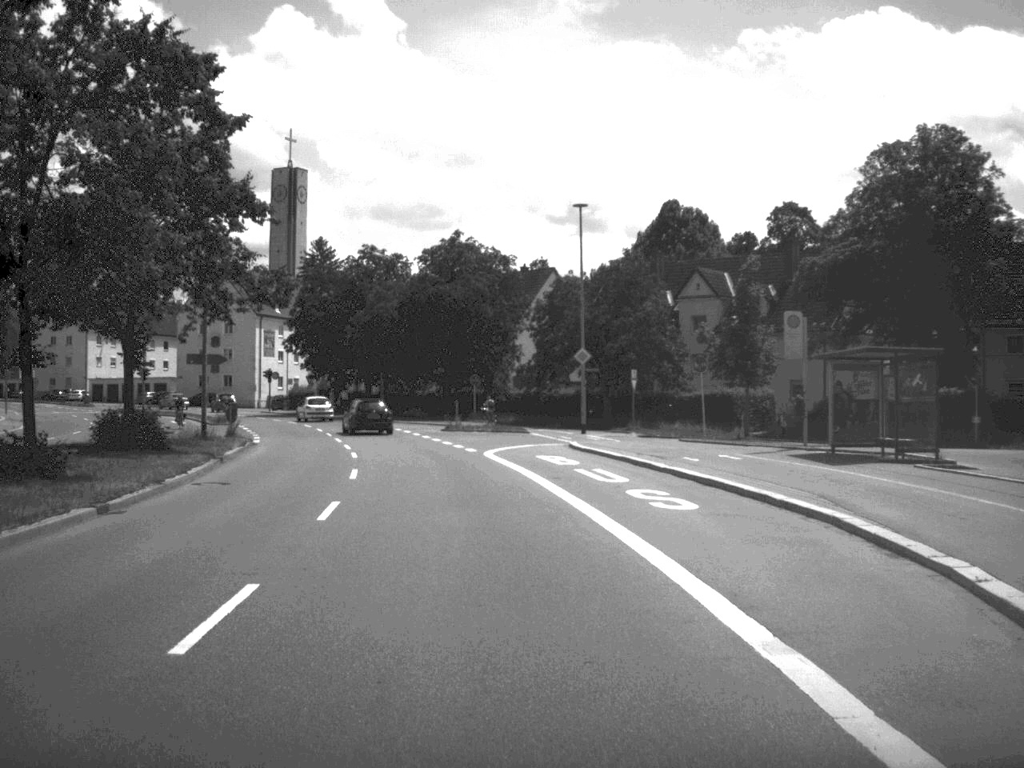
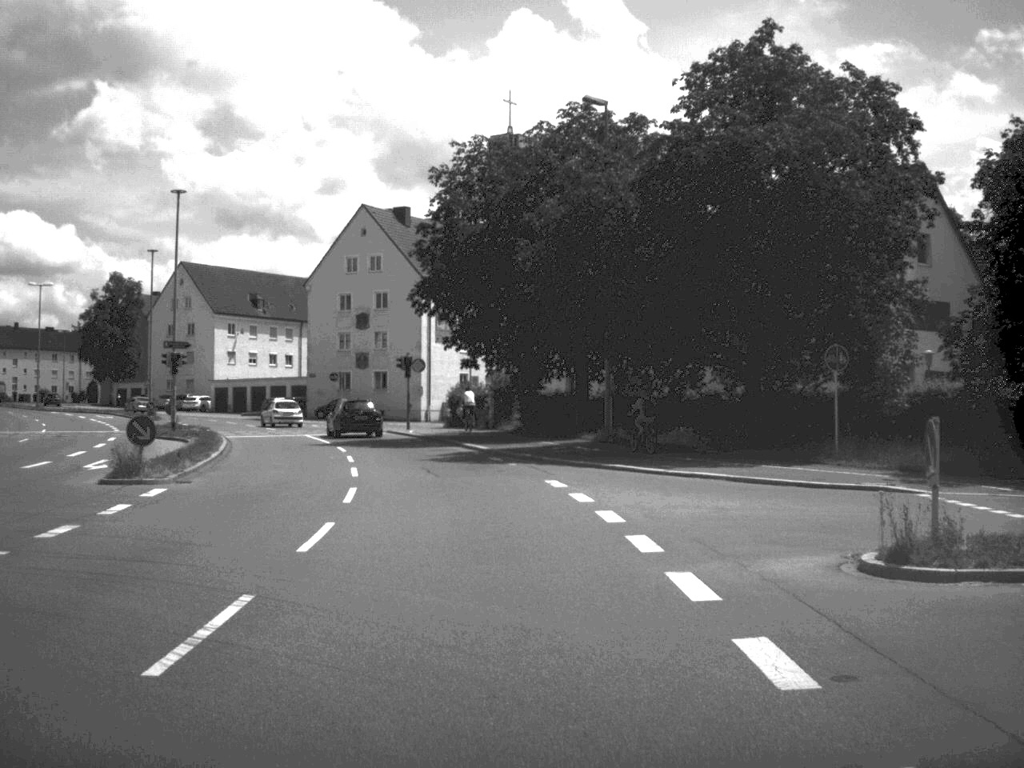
(-4.3, +44.9) m; -11°
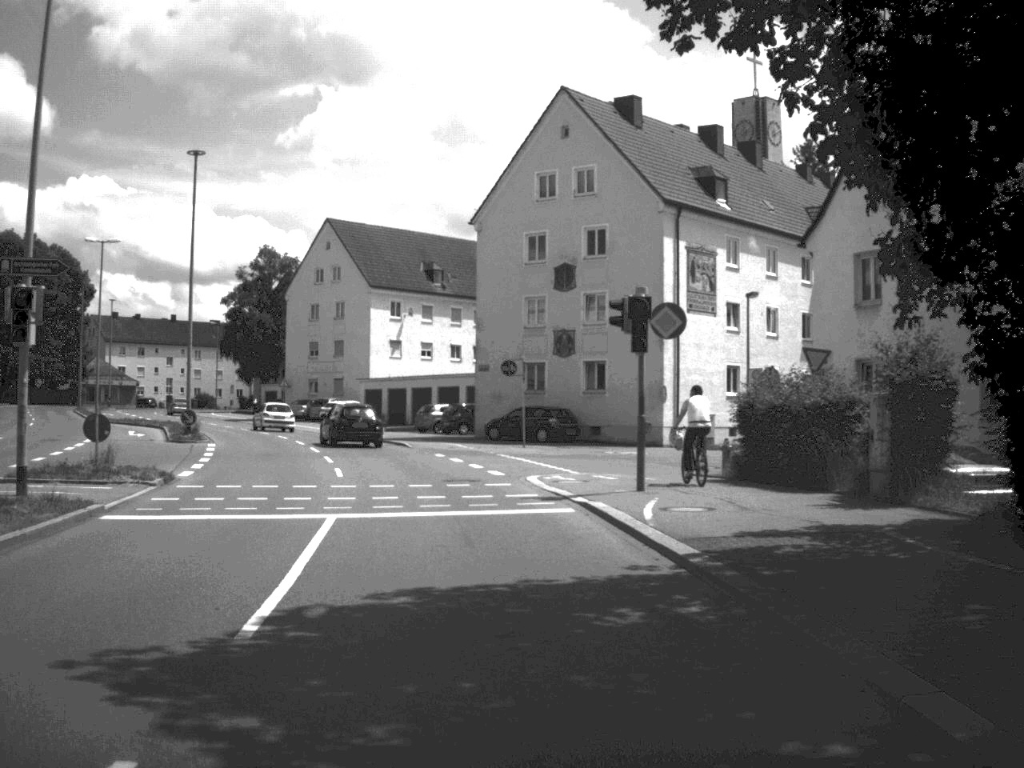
(-3.0, +34.2) m; -11°
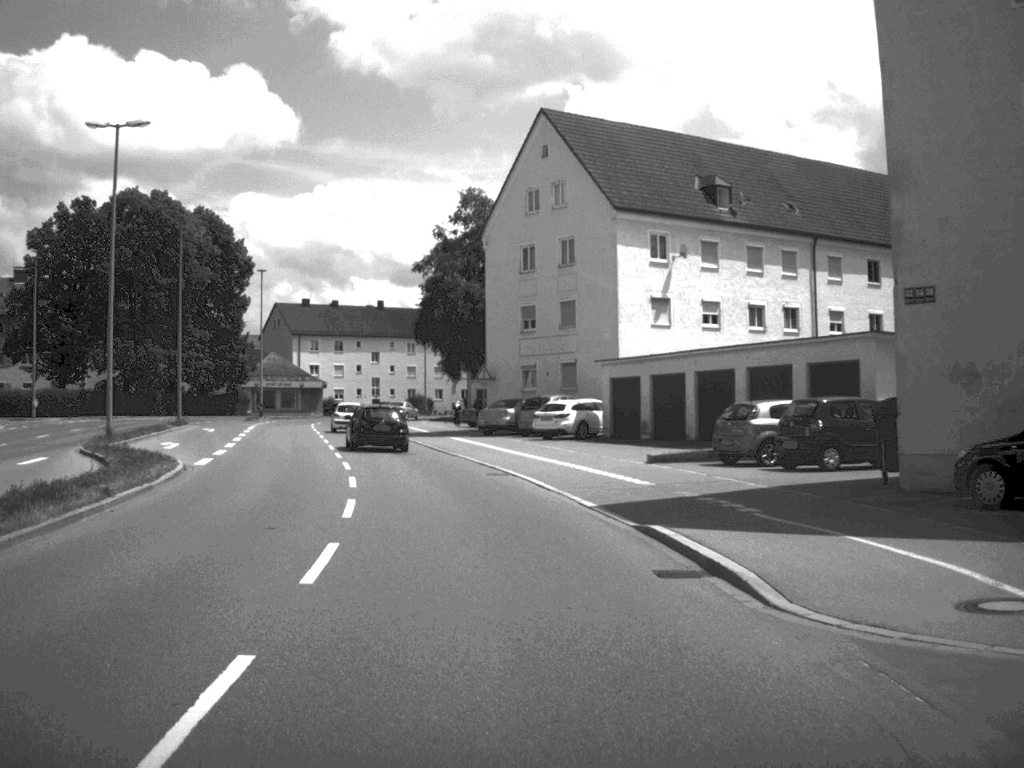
(-3.7, +34.4) m; -12°
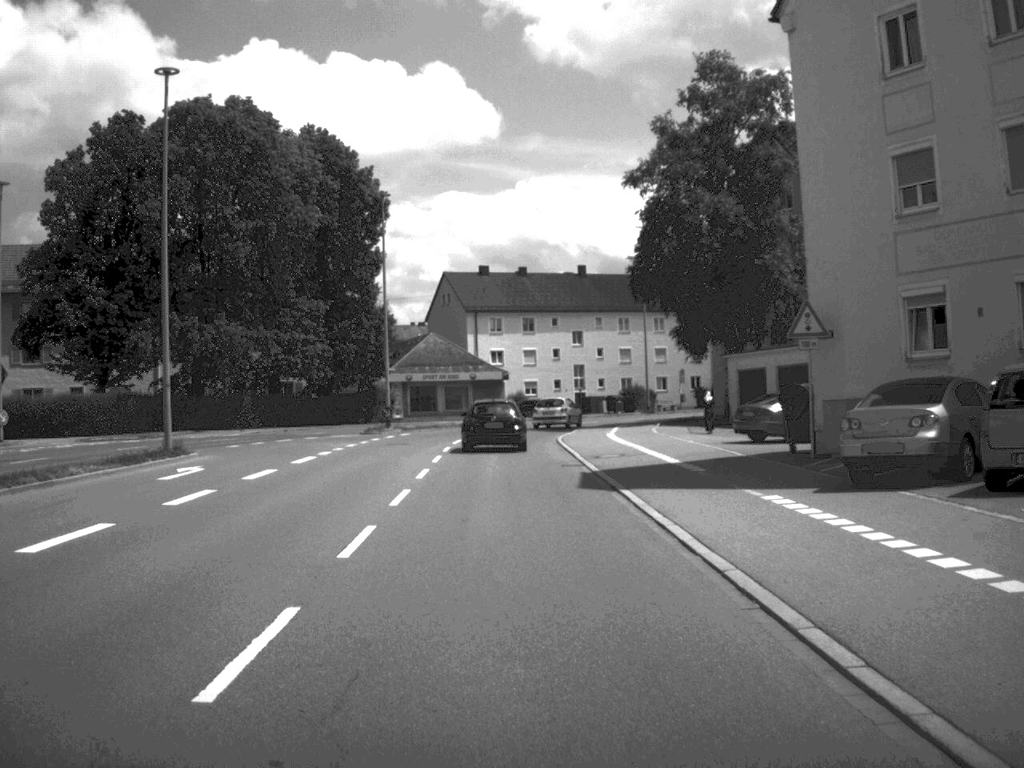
(-3.2, +33.7) m; -10°
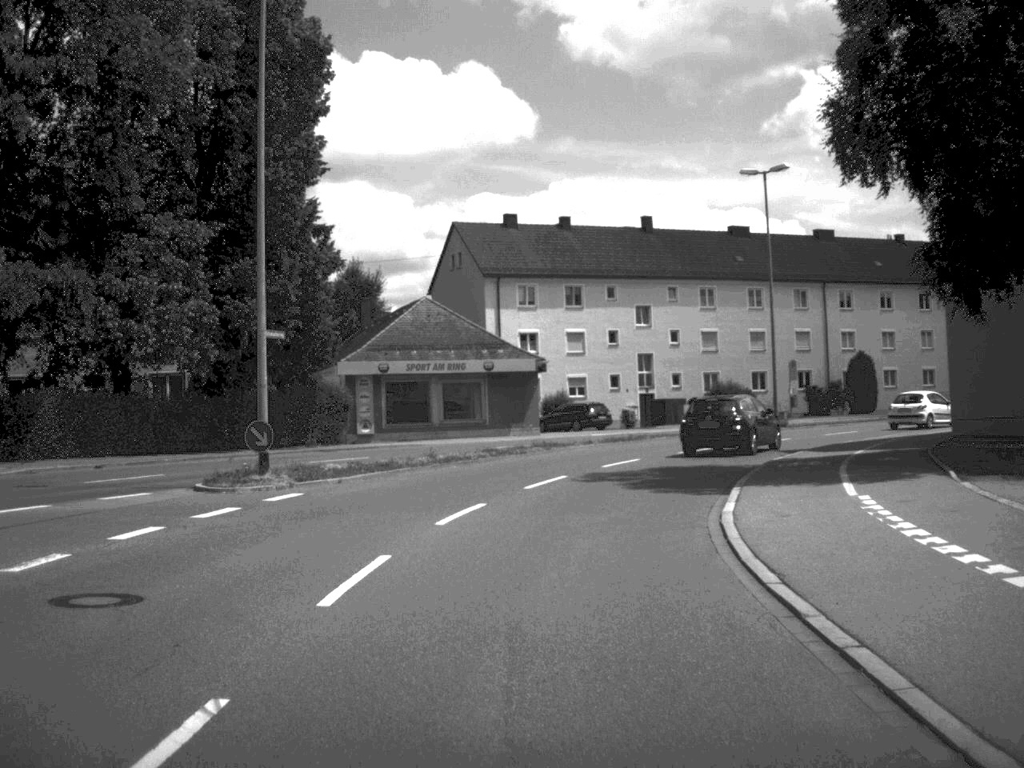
(-0.6, +32.4) m; -2°
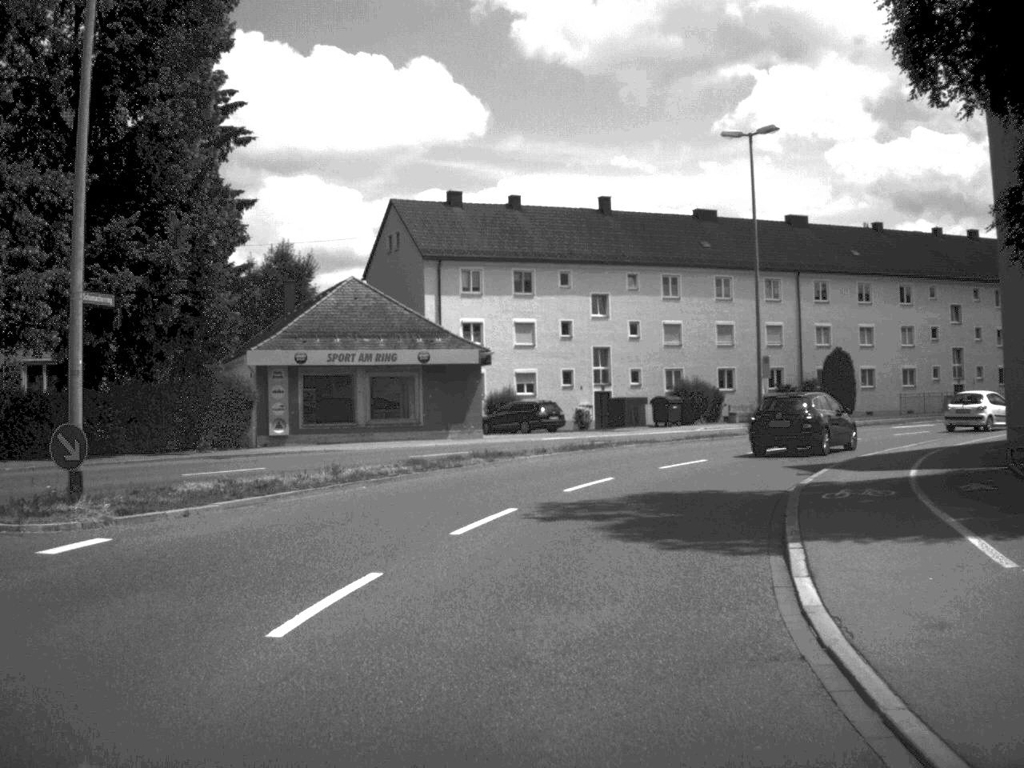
(+0.1, +7.5) m; +2°
